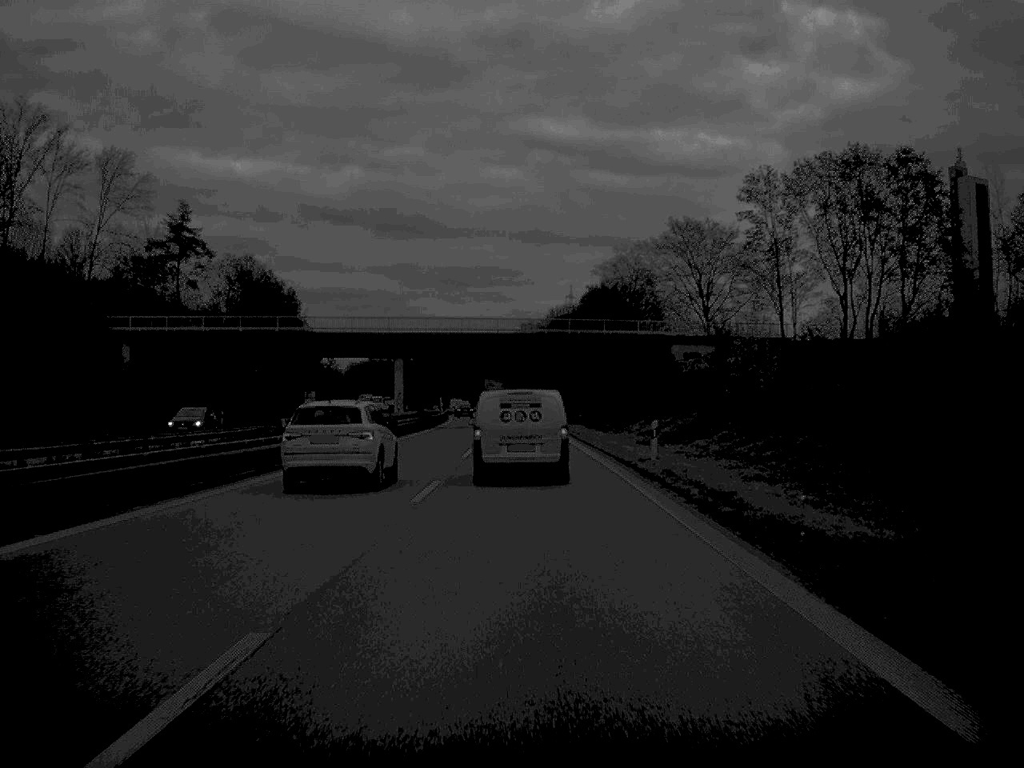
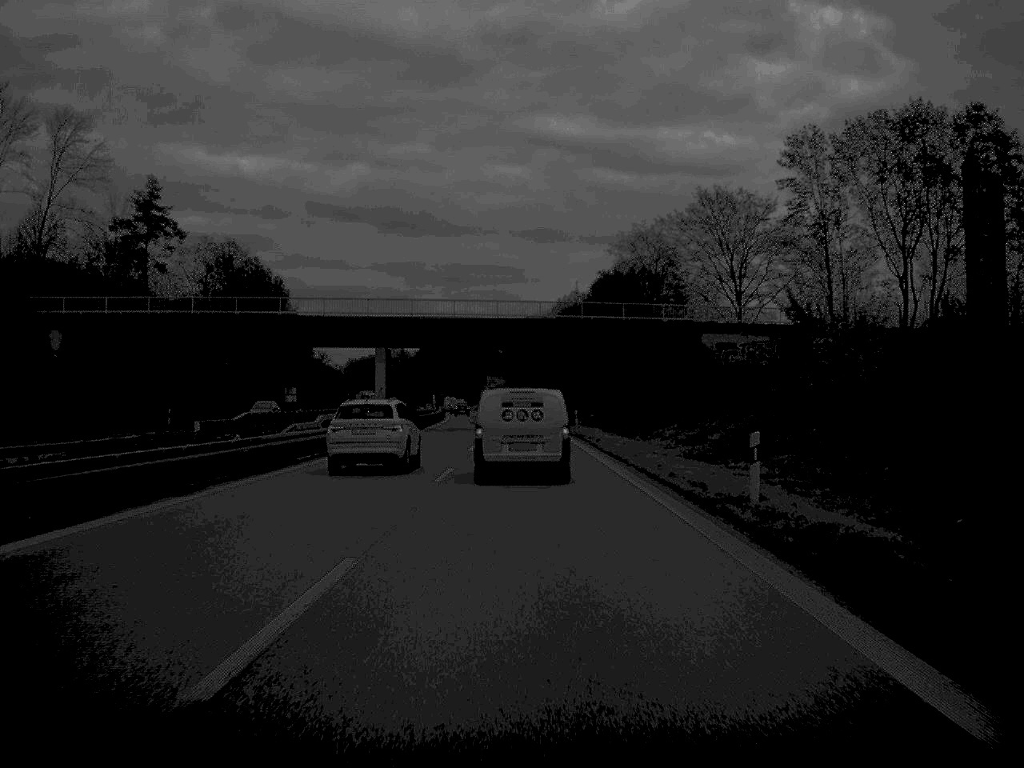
(0.0, +13.7) m; 0°
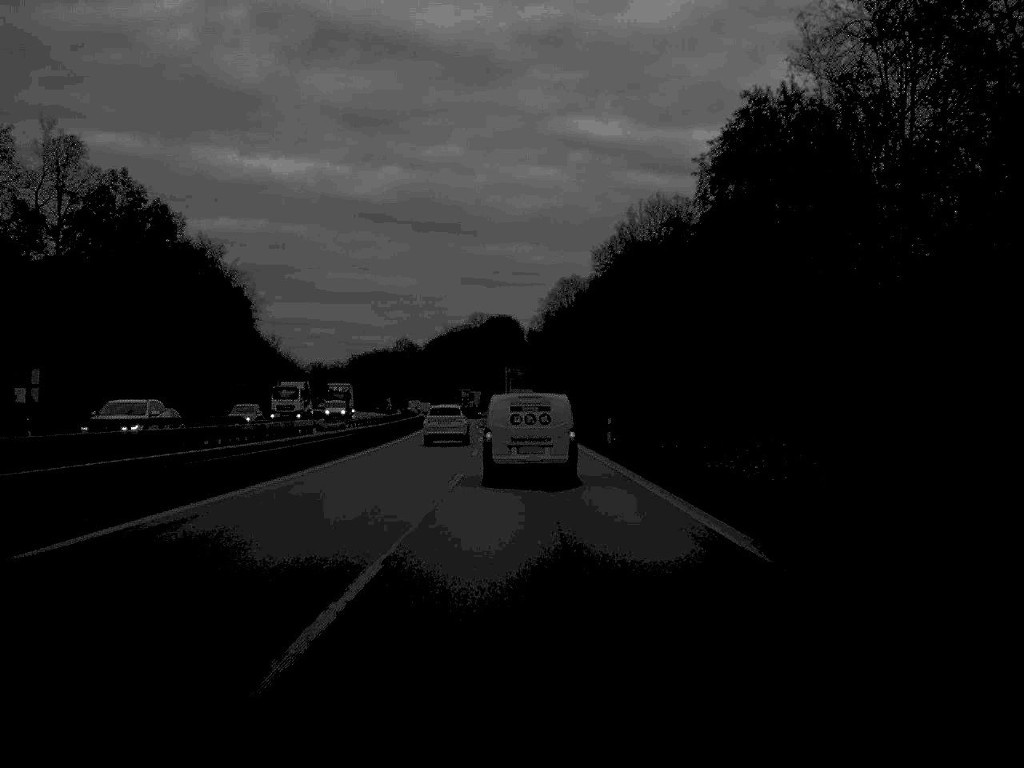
(-0.7, +71.8) m; -1°
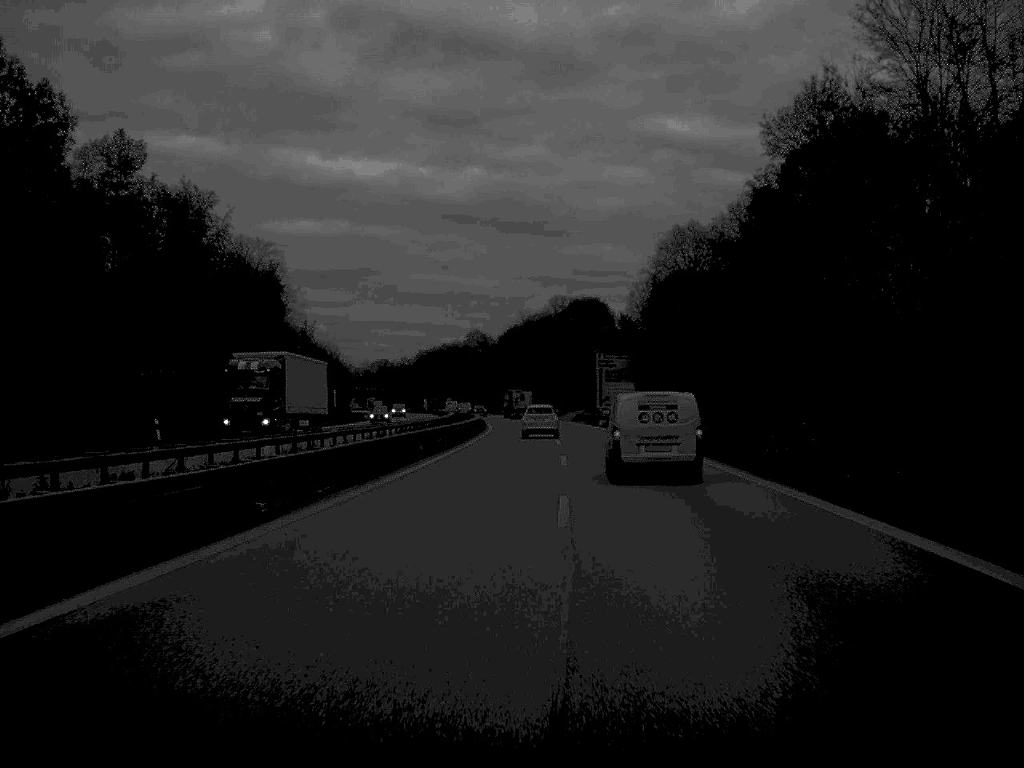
(-1.5, +43.8) m; -4°
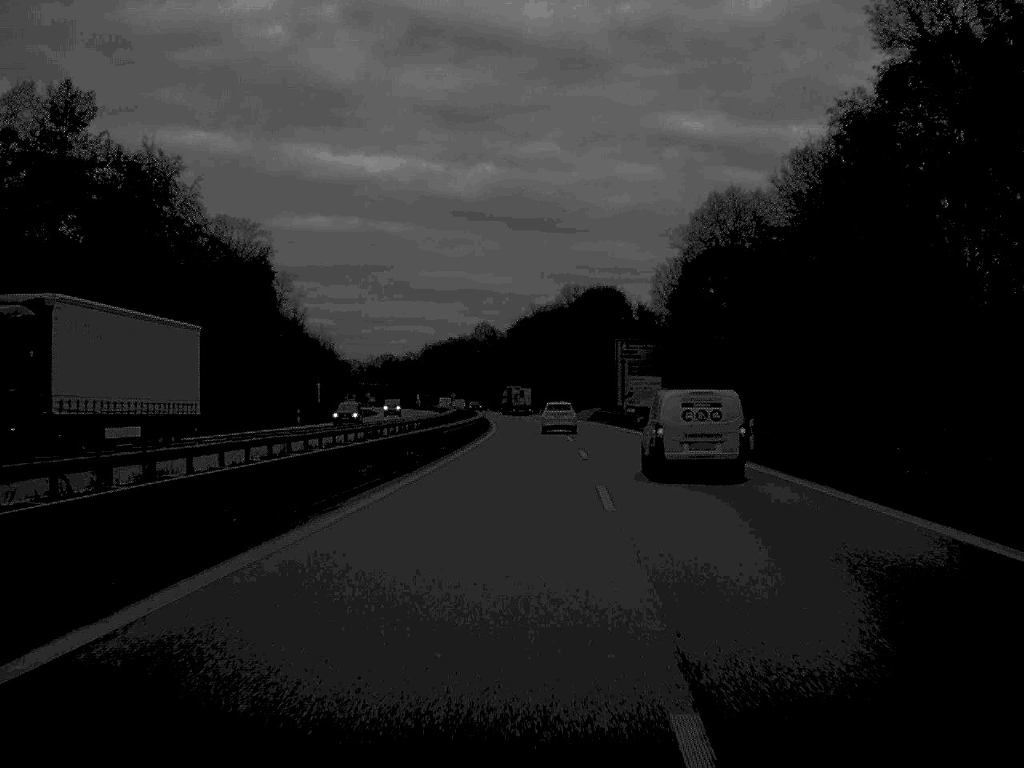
(-0.1, +15.7) m; 0°
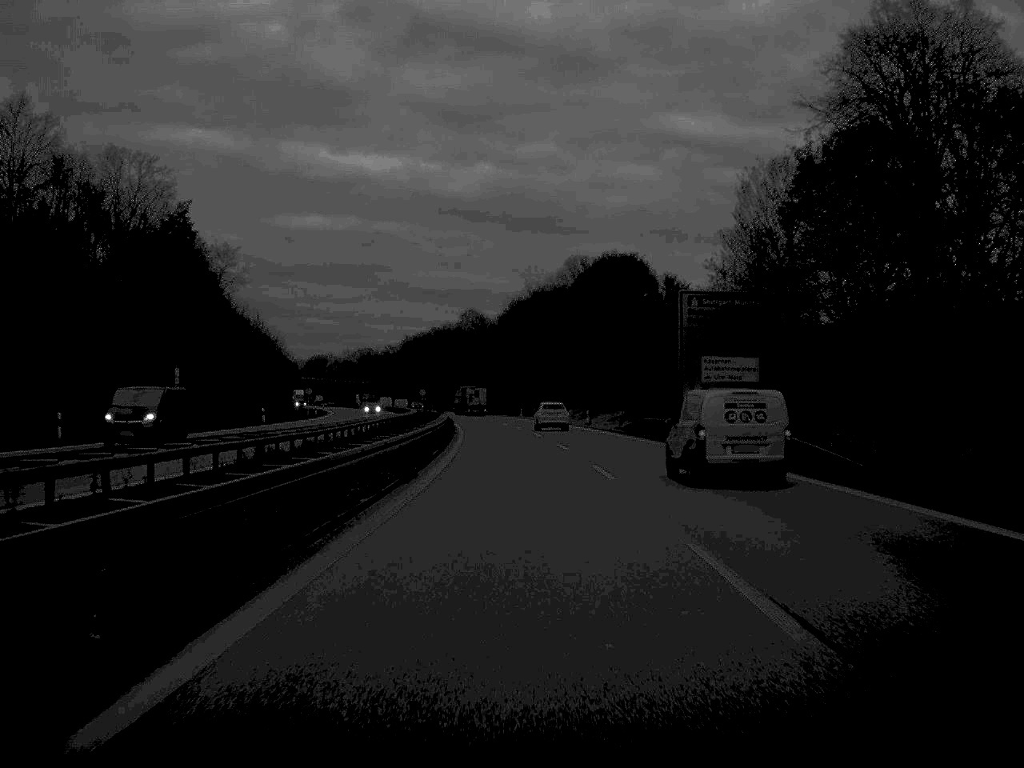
(+0.1, +46.1) m; 0°
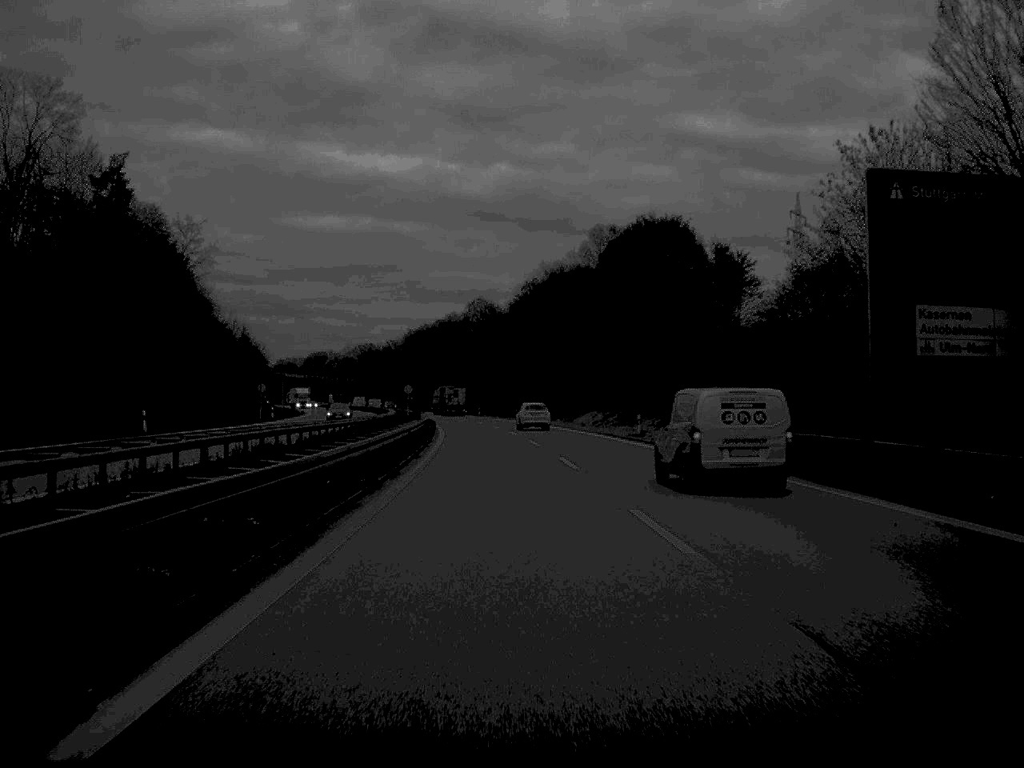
(-0.1, +31.5) m; -1°
